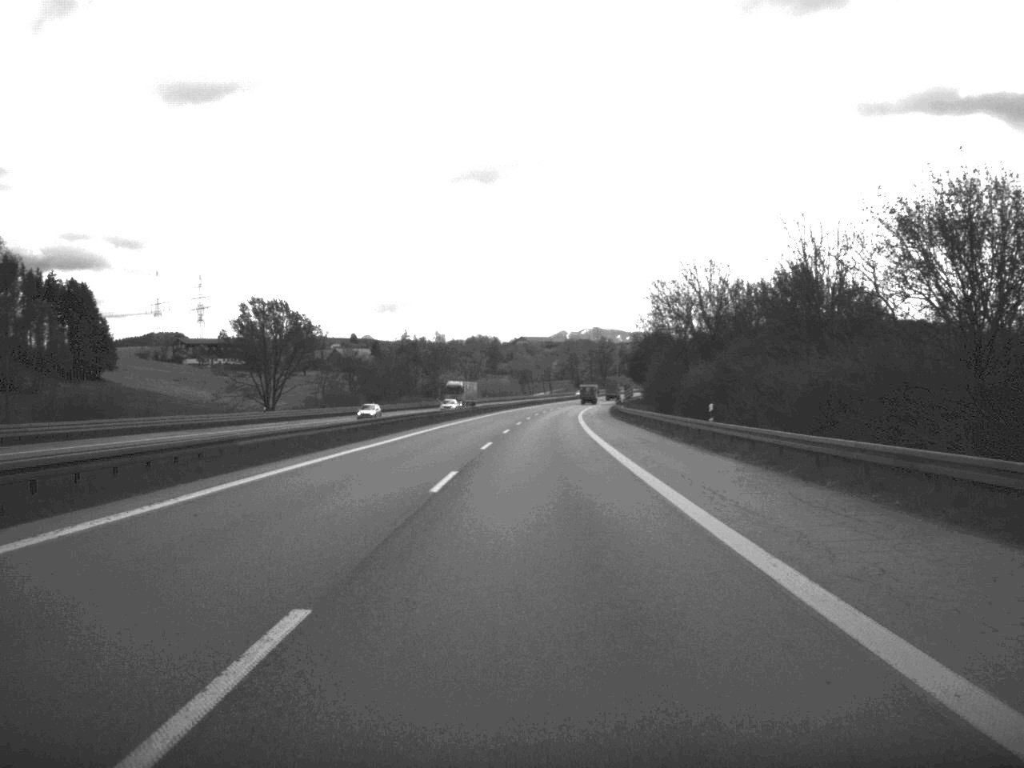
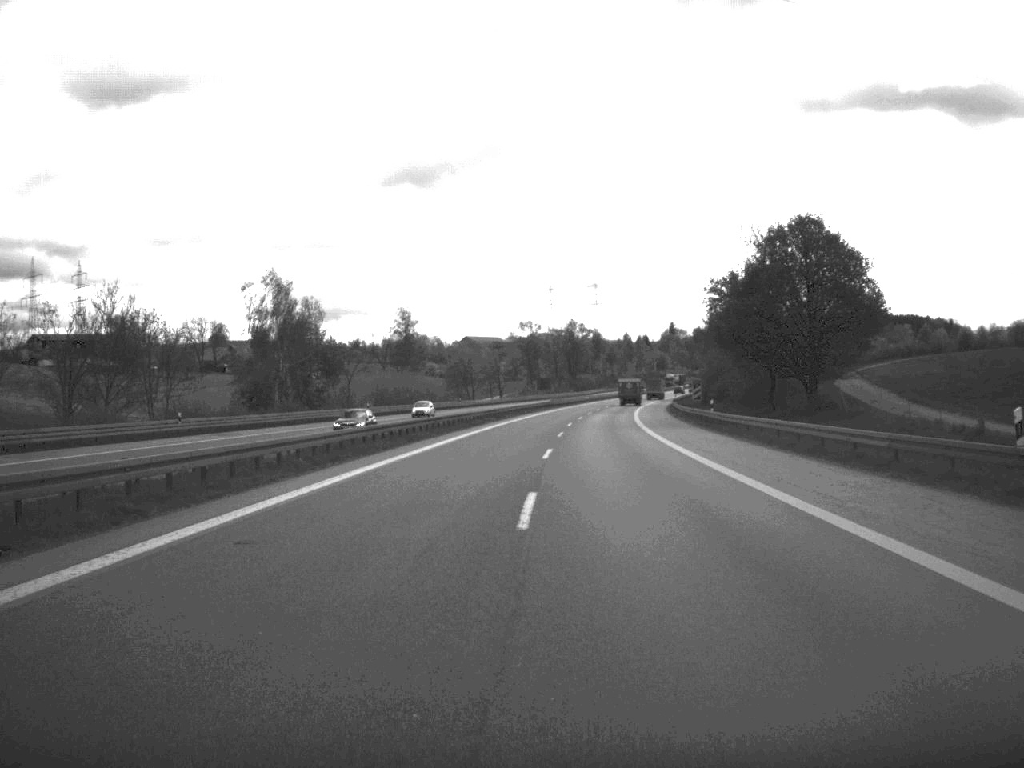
(+2.0, +130.0) m; +2°
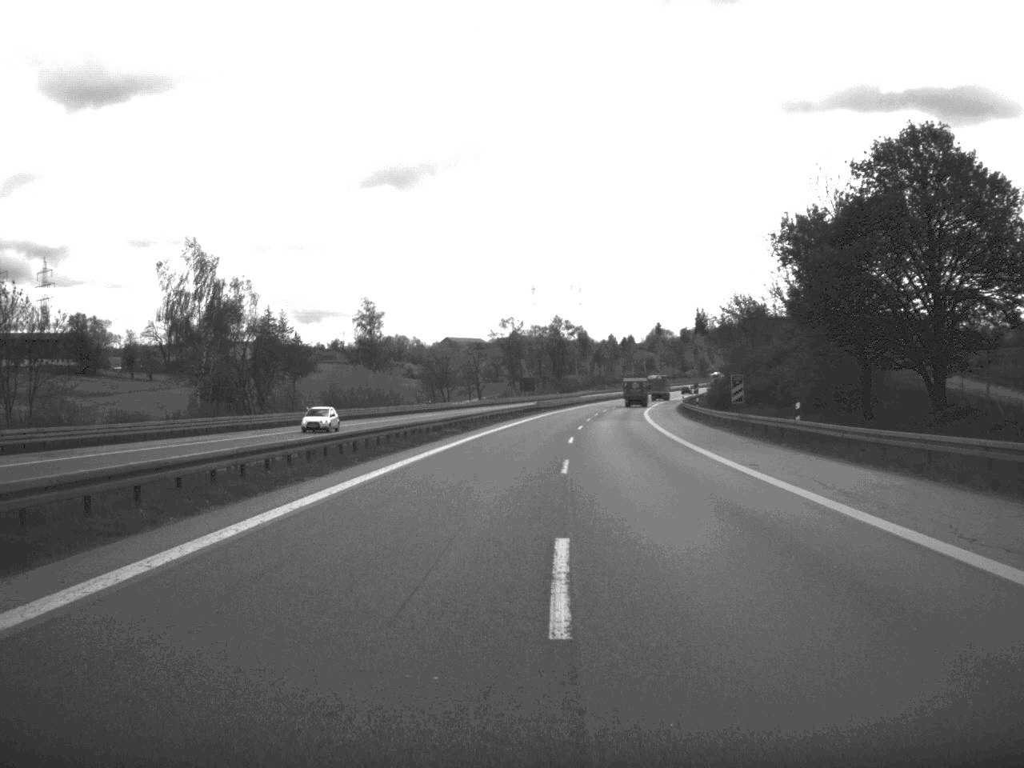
(+0.2, +24.5) m; +1°
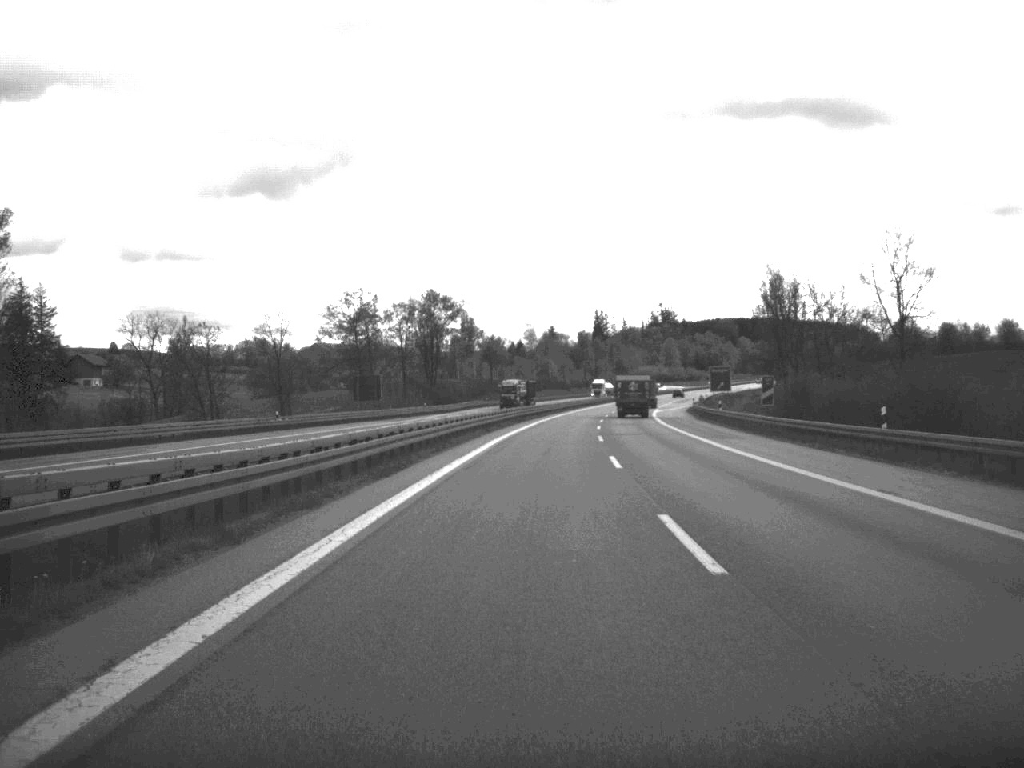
(+4.2, +103.1) m; +5°
